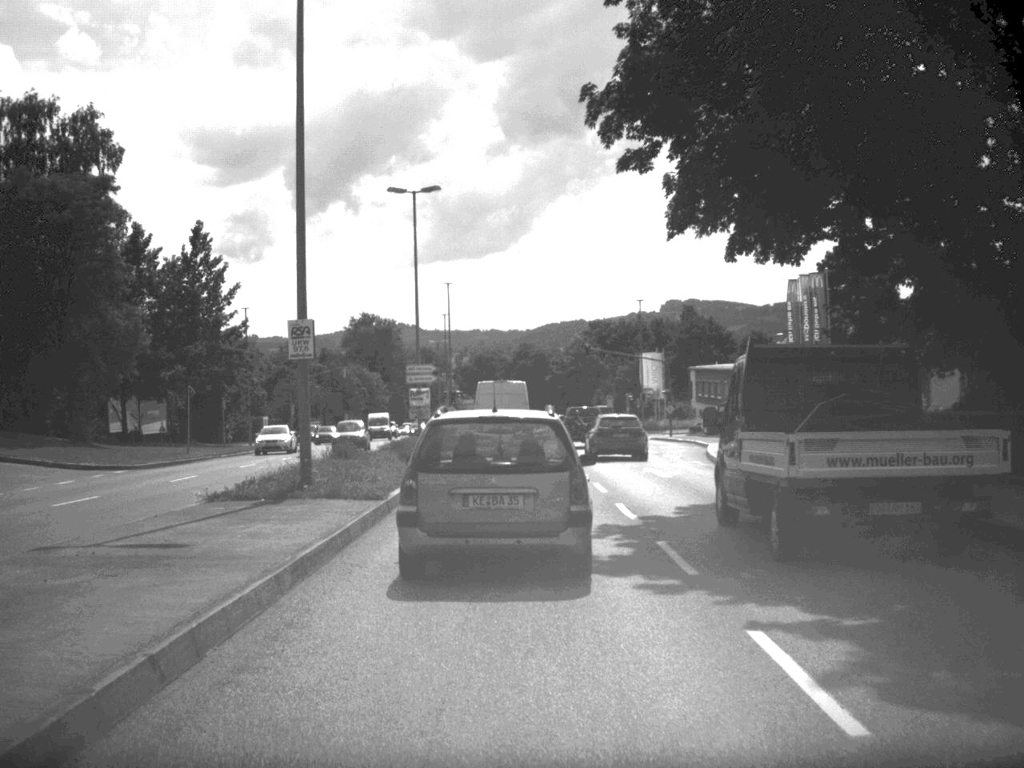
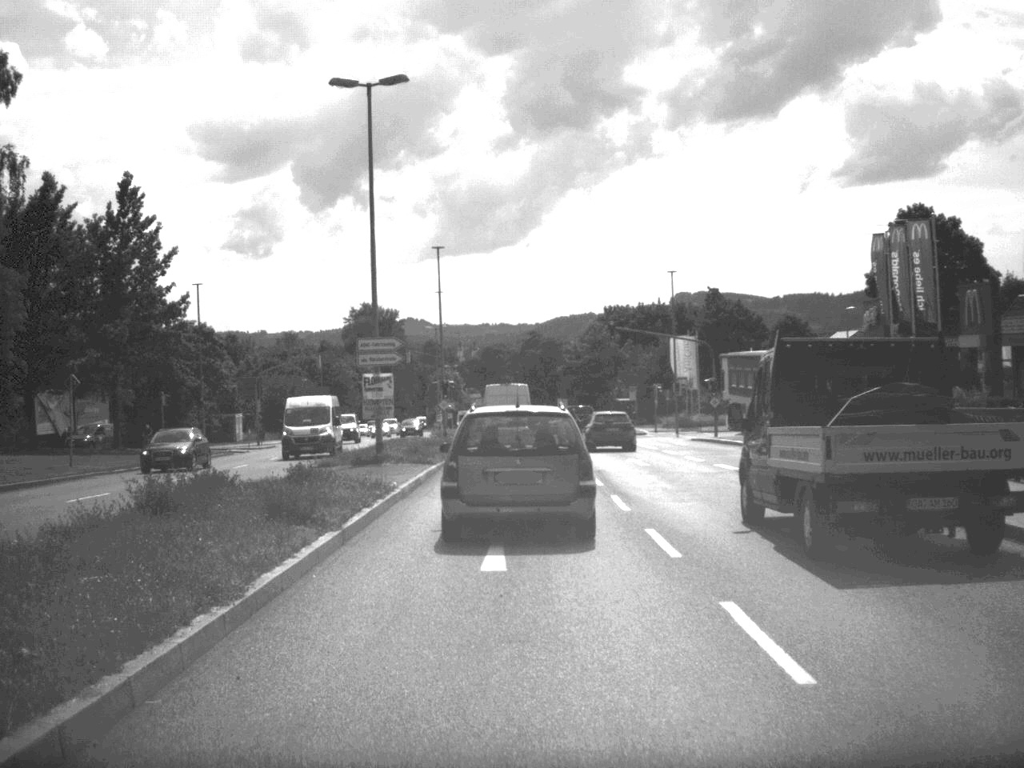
(0.0, +16.4) m; 0°
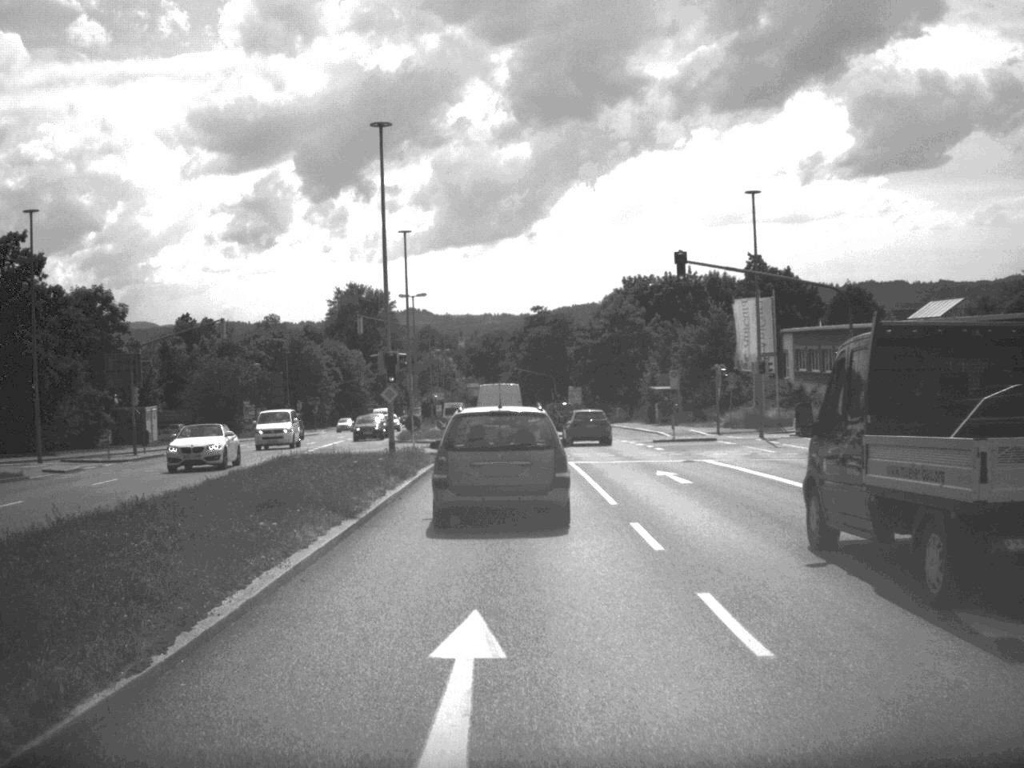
(-0.1, +28.3) m; 0°
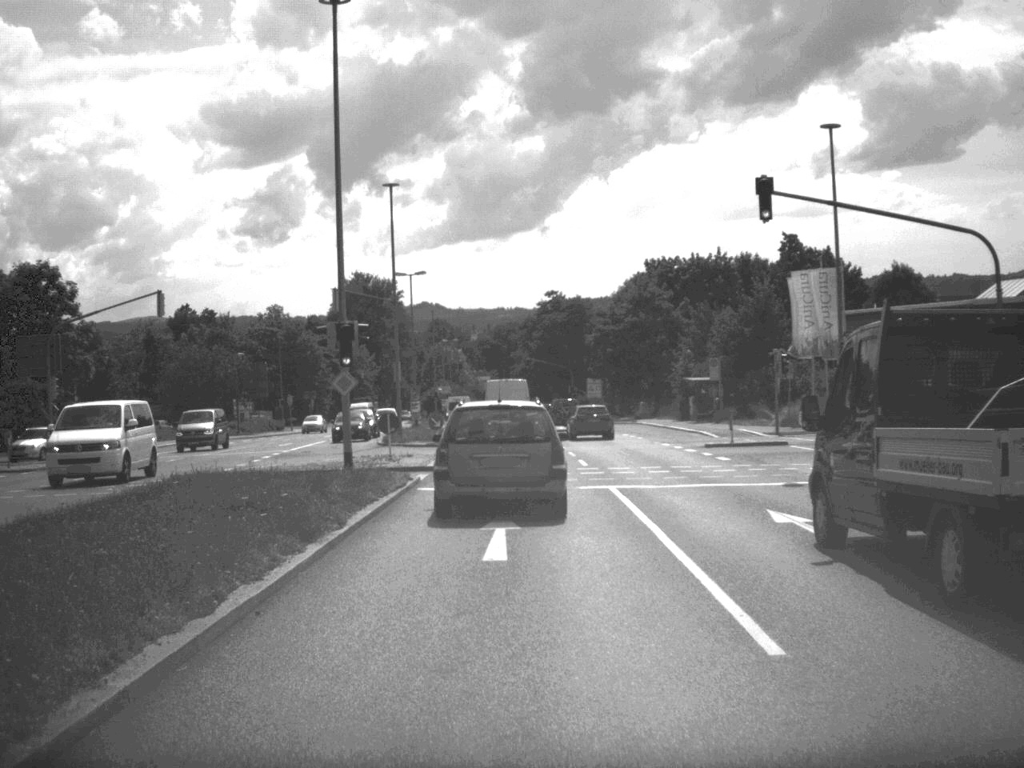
(-0.1, +12.0) m; -1°
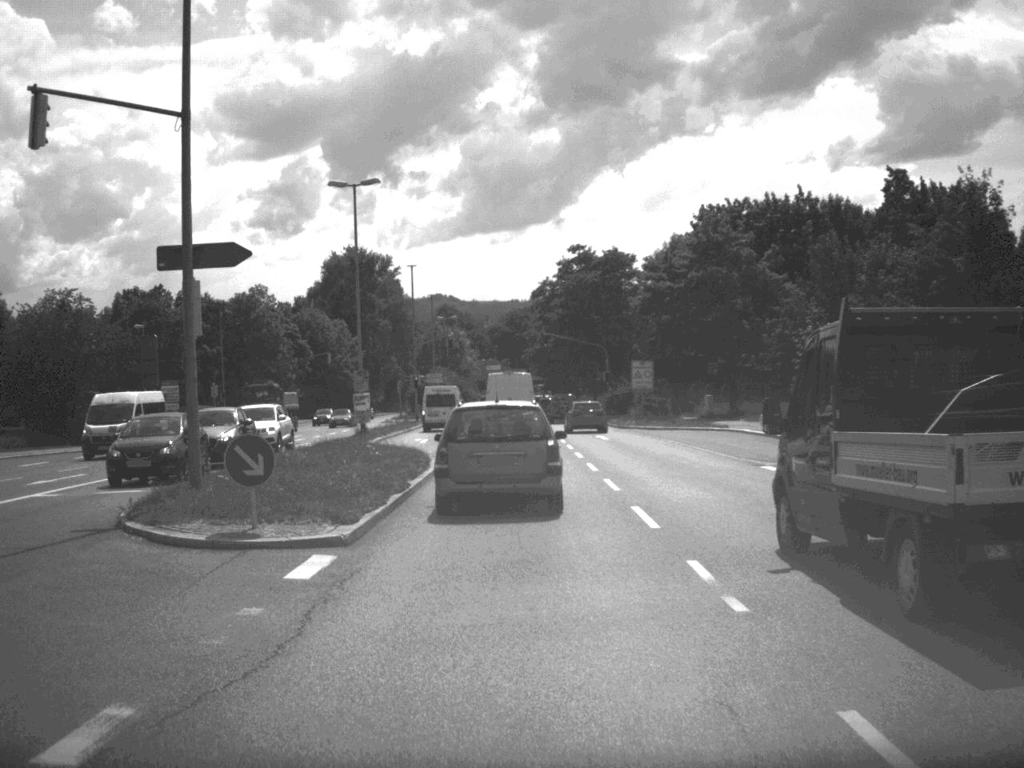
(-0.2, +33.0) m; -1°
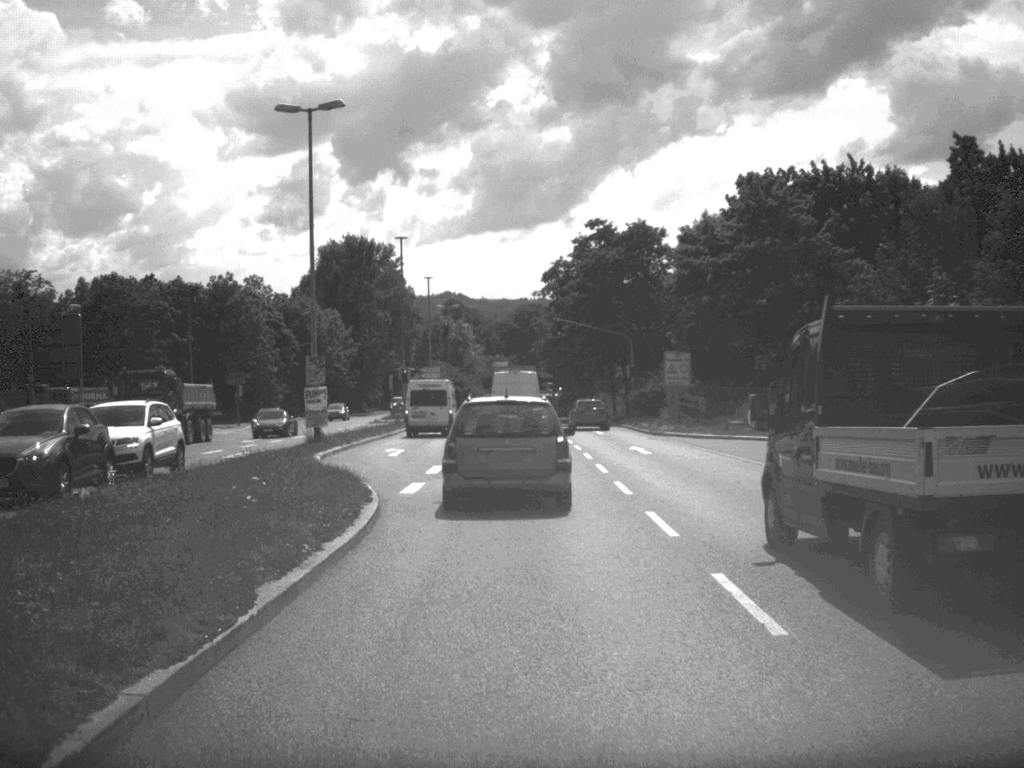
(0.0, +13.0) m; 0°
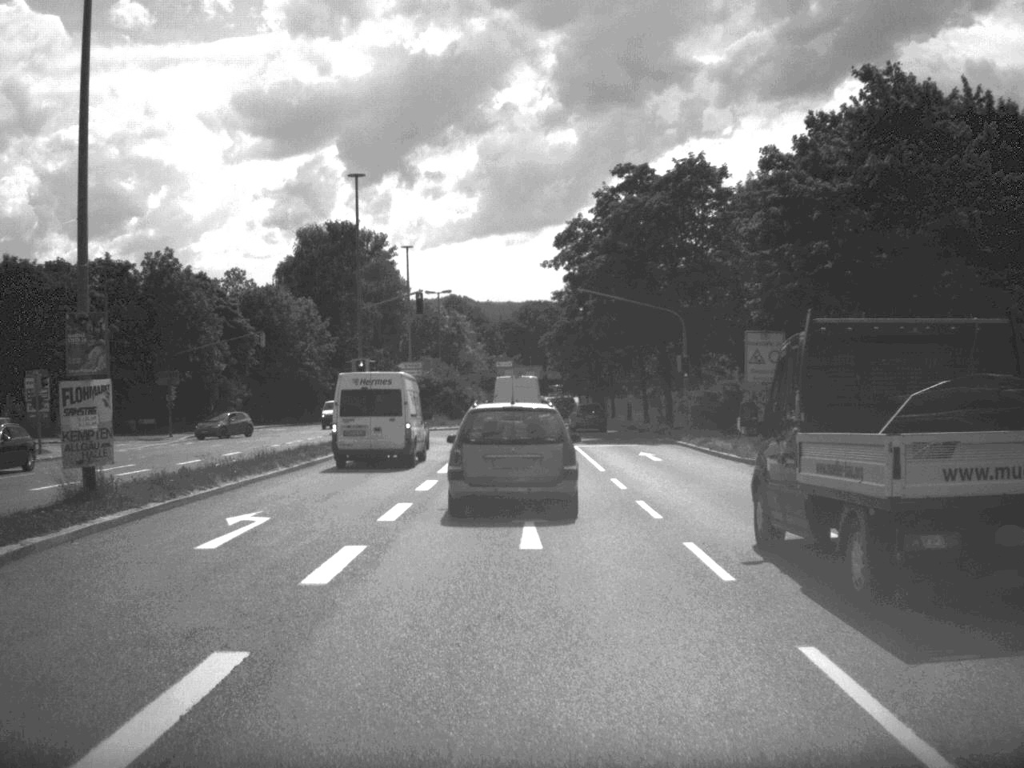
(-0.1, +20.6) m; 0°
